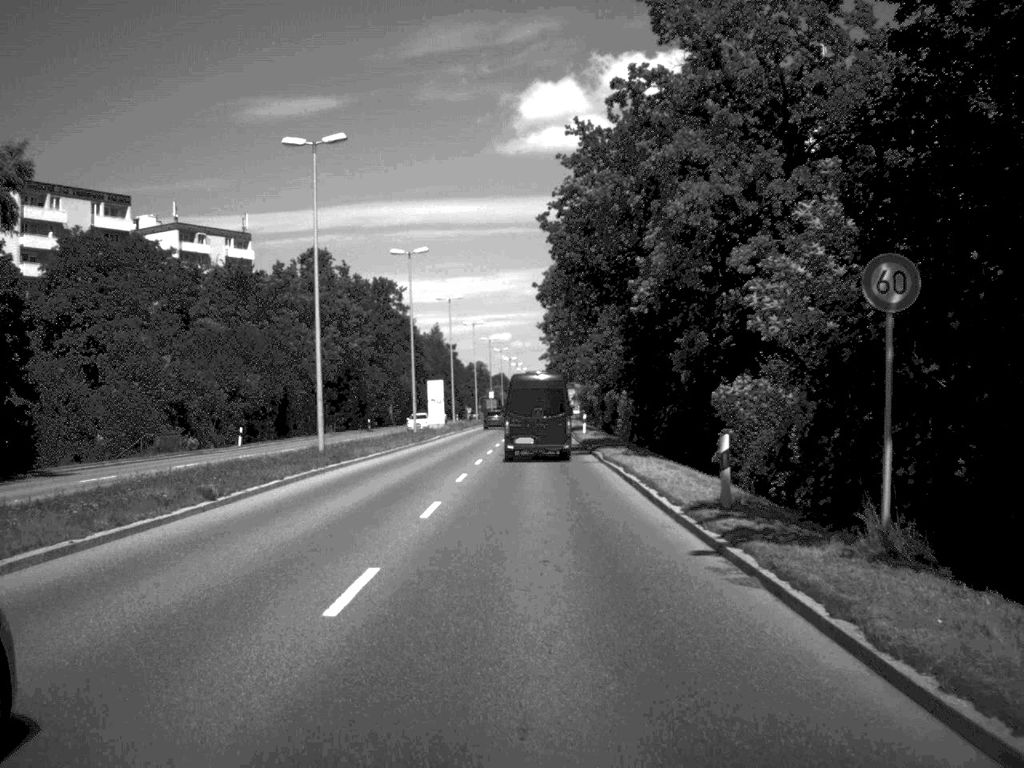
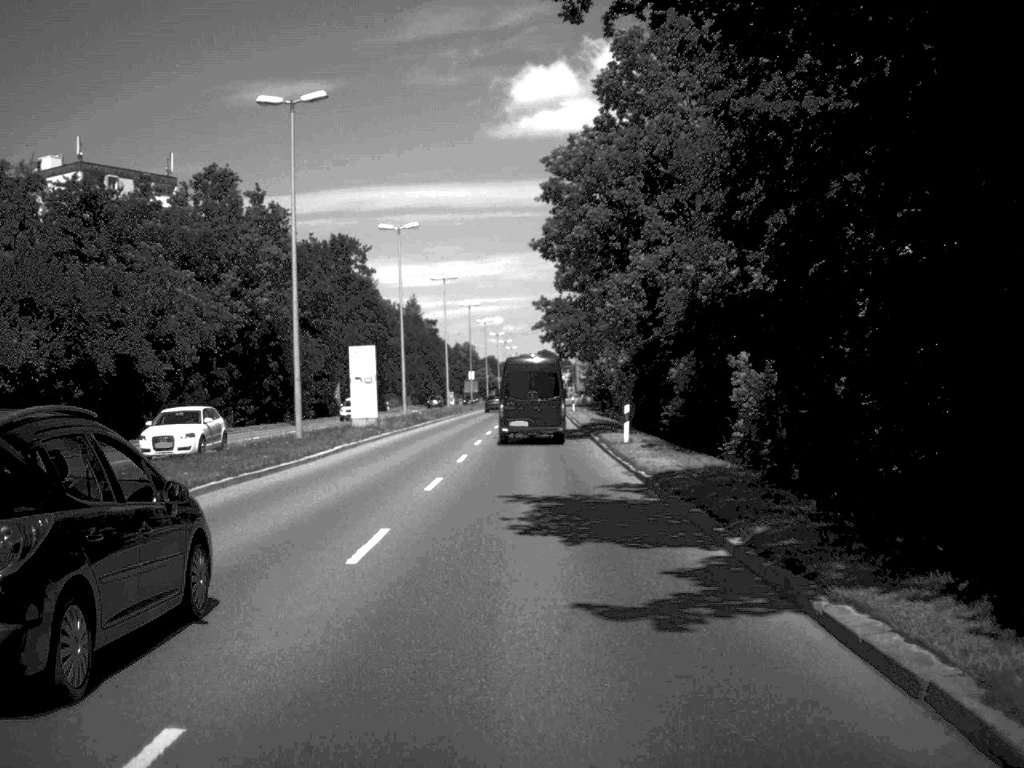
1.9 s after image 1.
(+0.2, +33.1) m; 0°
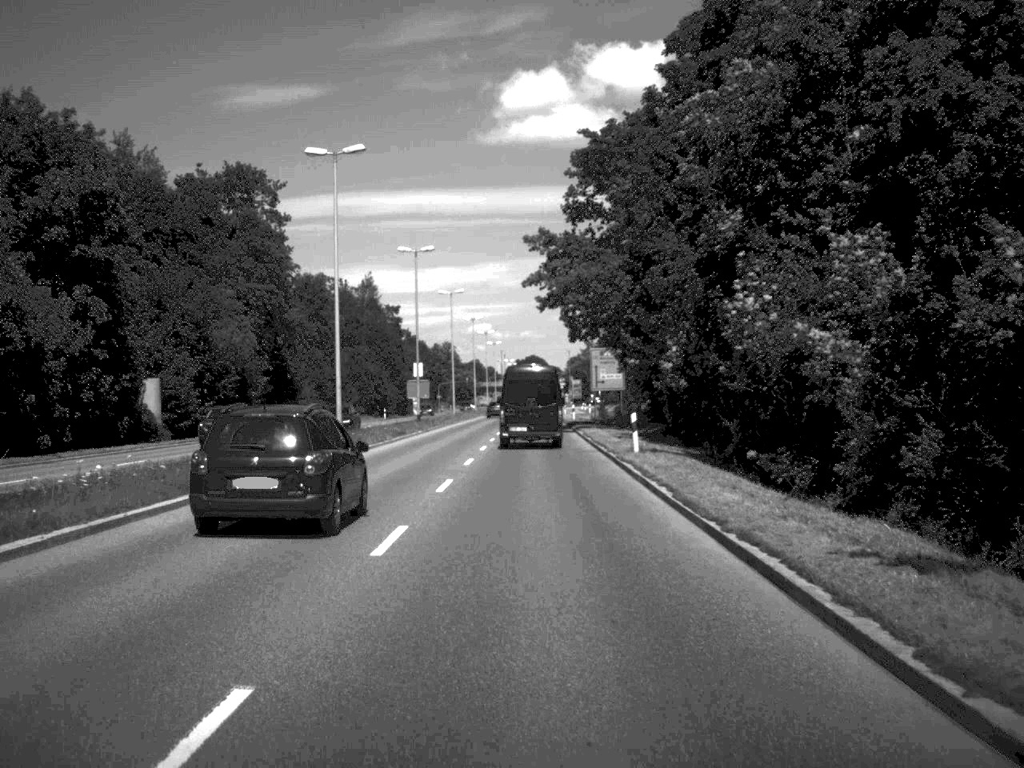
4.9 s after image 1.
(0.0, +51.9) m; 0°
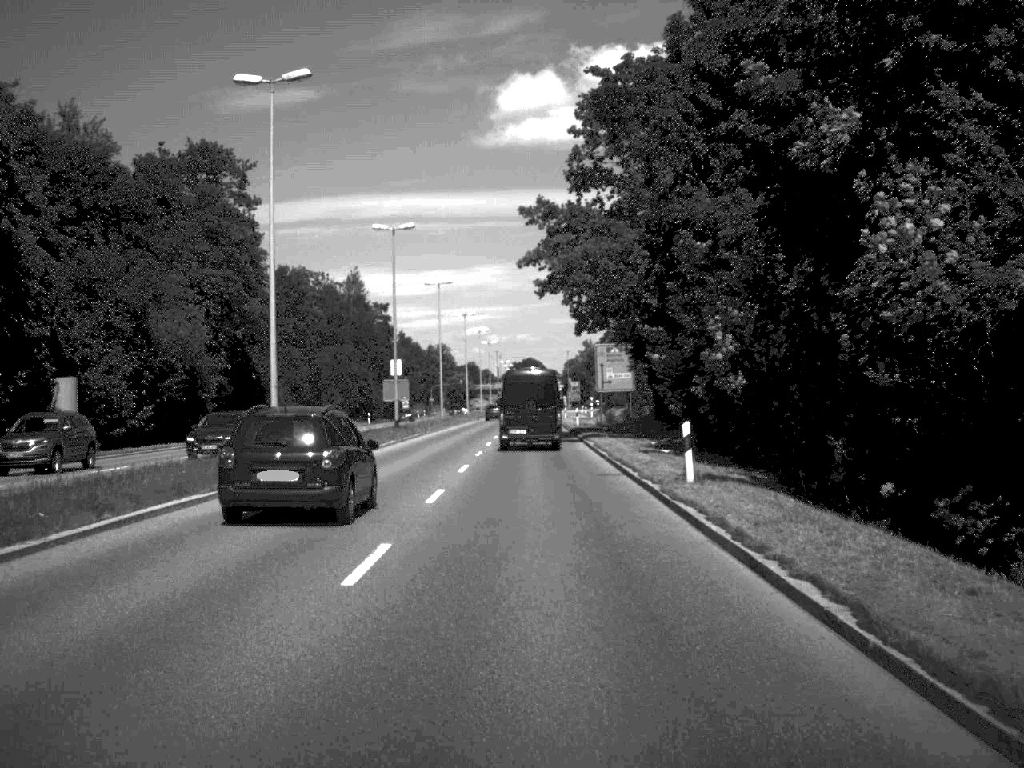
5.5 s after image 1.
(0.0, +10.7) m; 0°
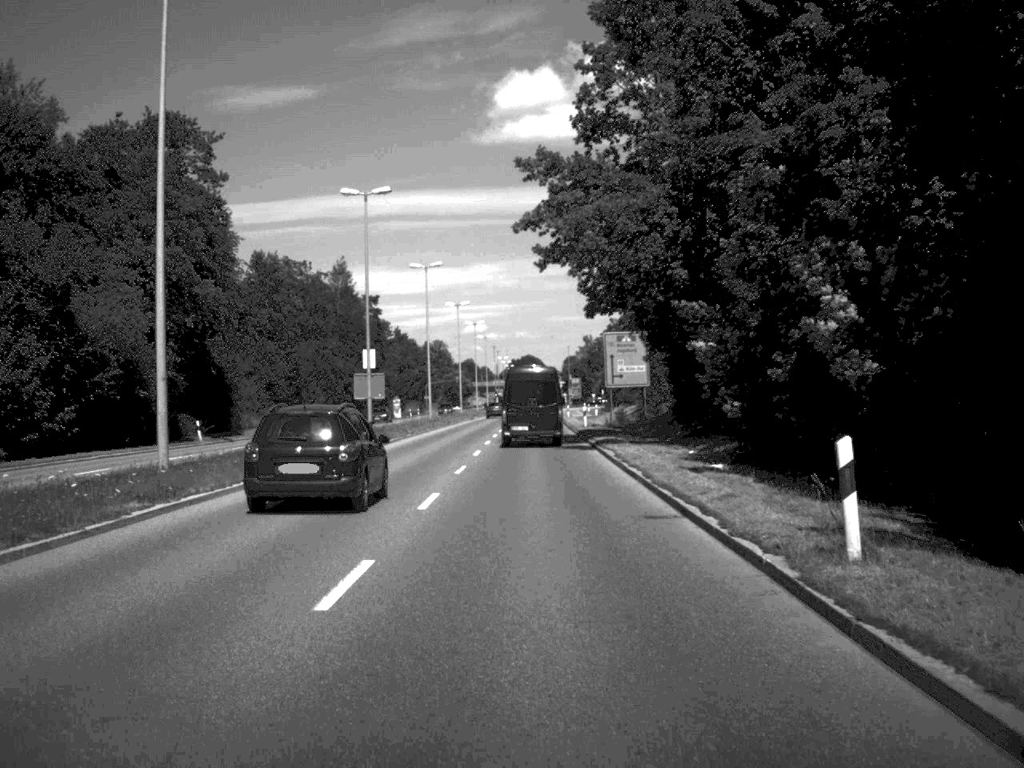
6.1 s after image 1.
(0.0, +10.2) m; 0°
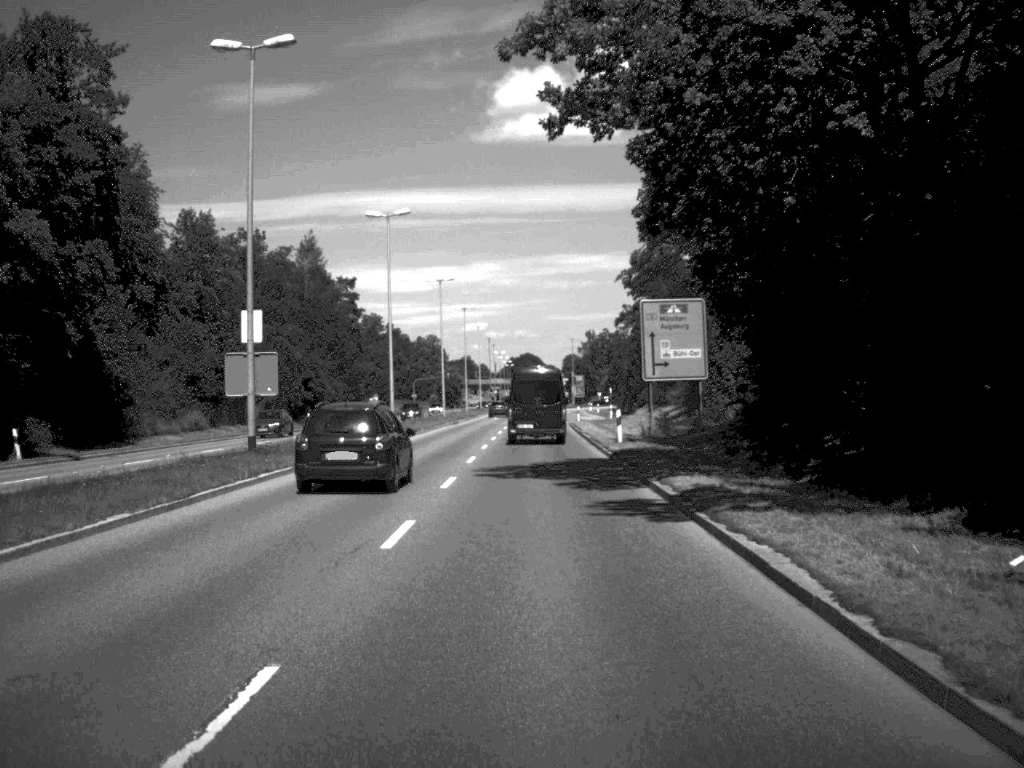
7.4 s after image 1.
(0.0, +22.5) m; 0°
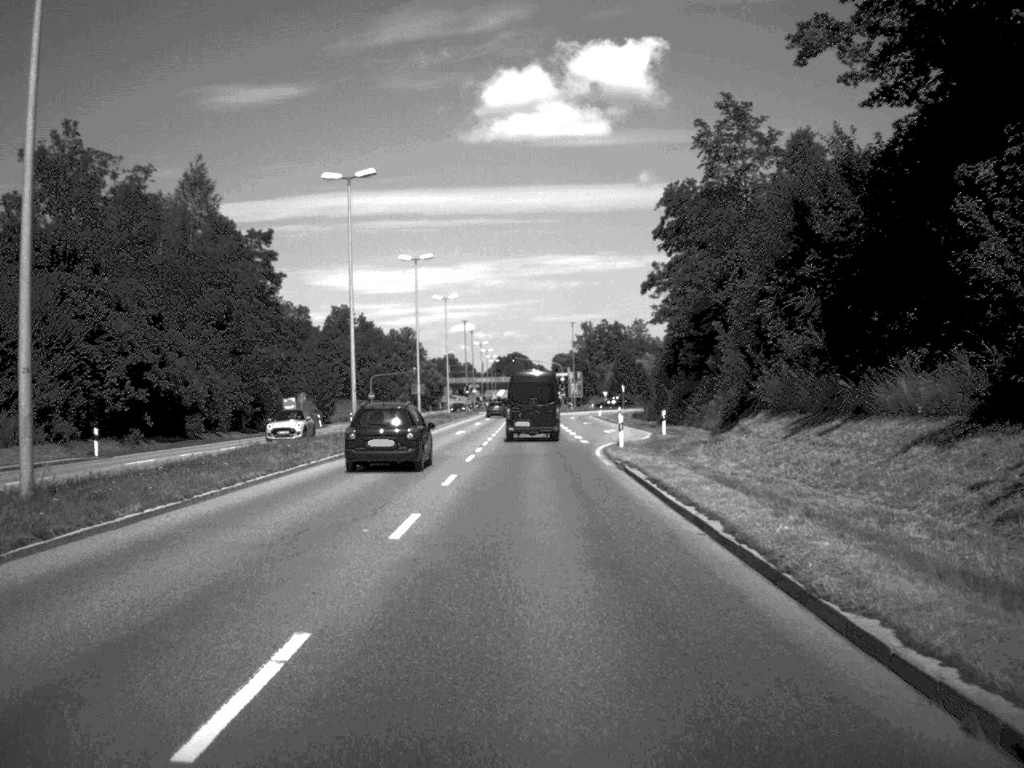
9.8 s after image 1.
(+0.1, +43.2) m; 0°
